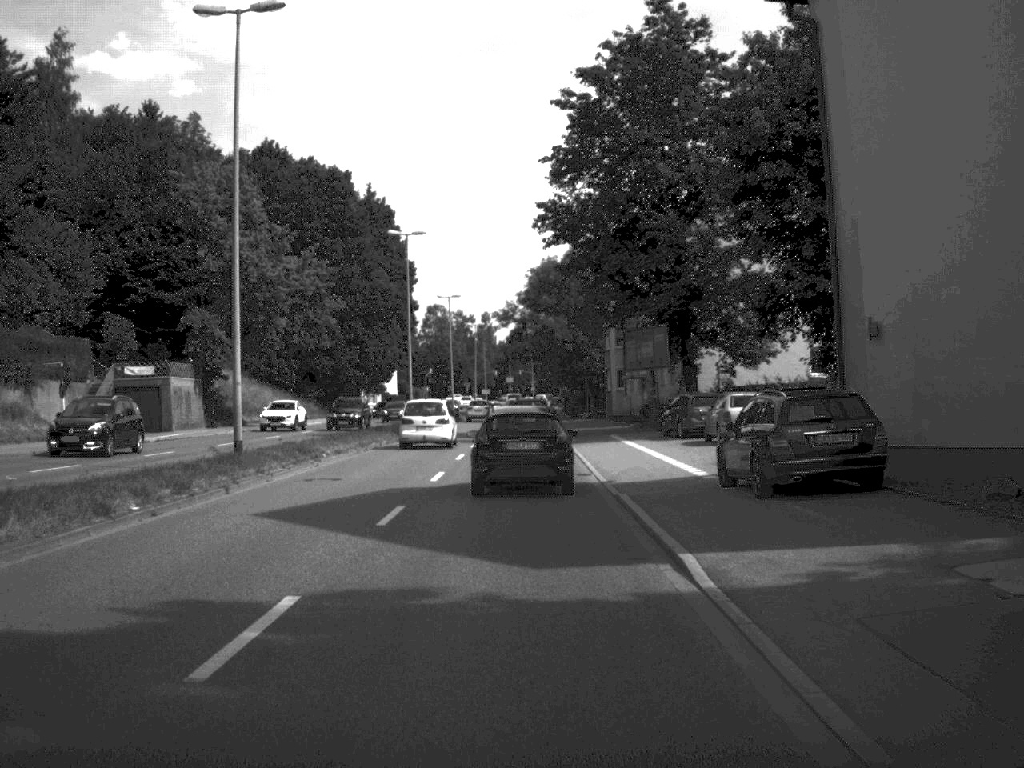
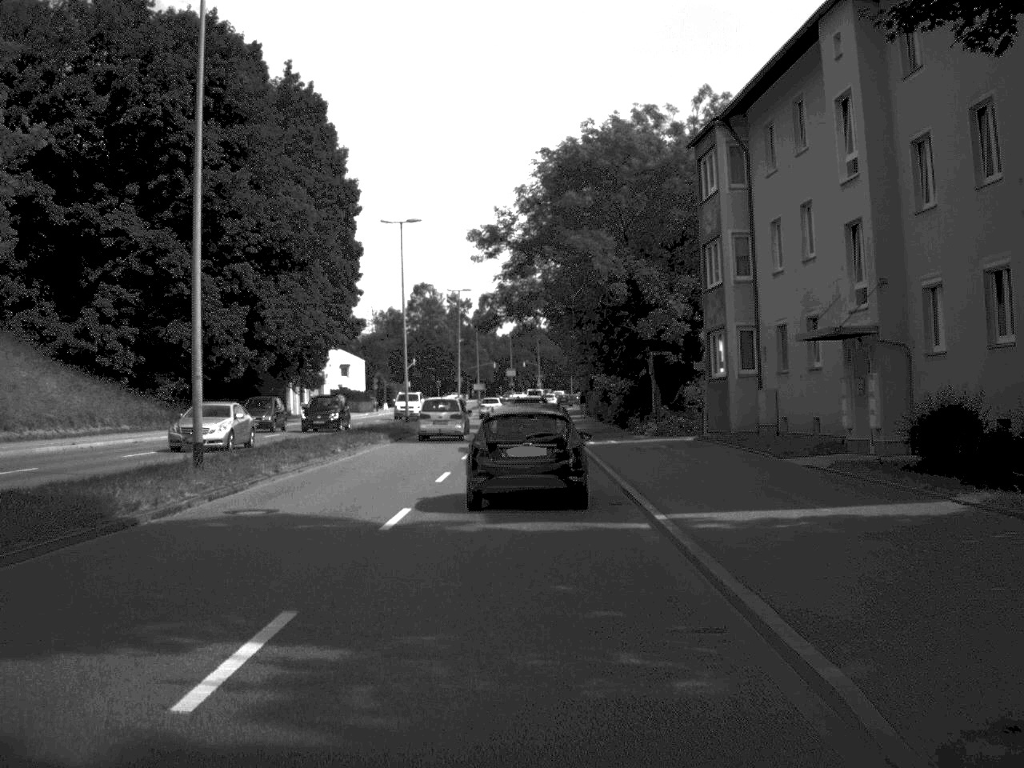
(-0.1, +45.1) m; 0°
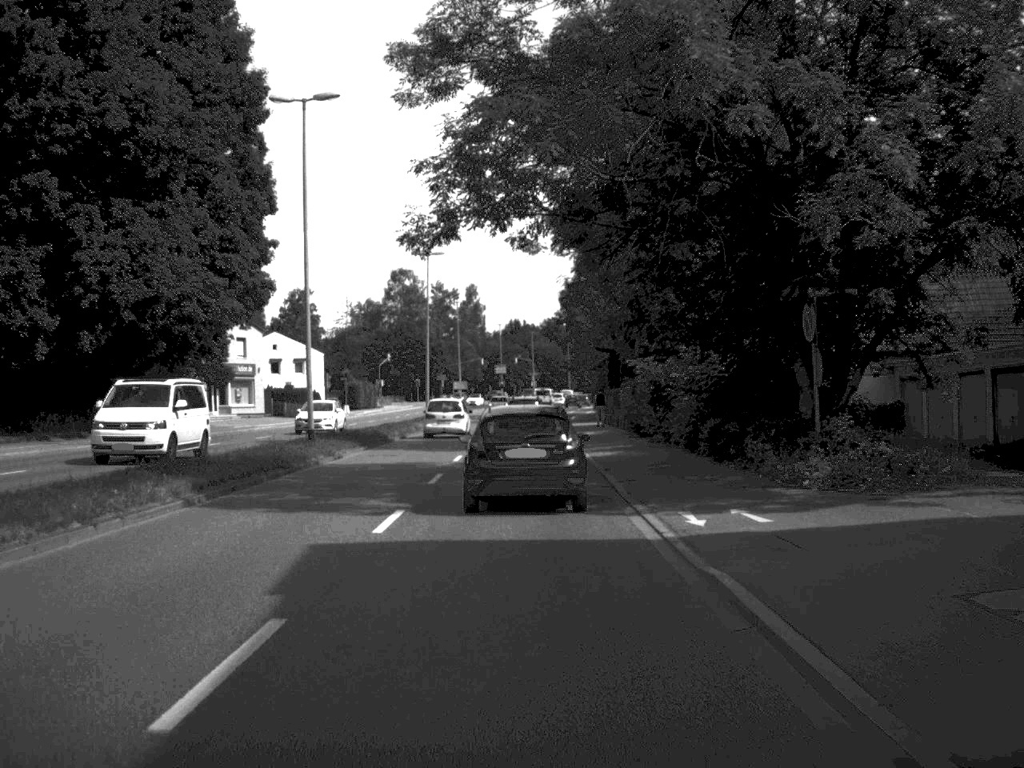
(0.0, +26.9) m; 0°
